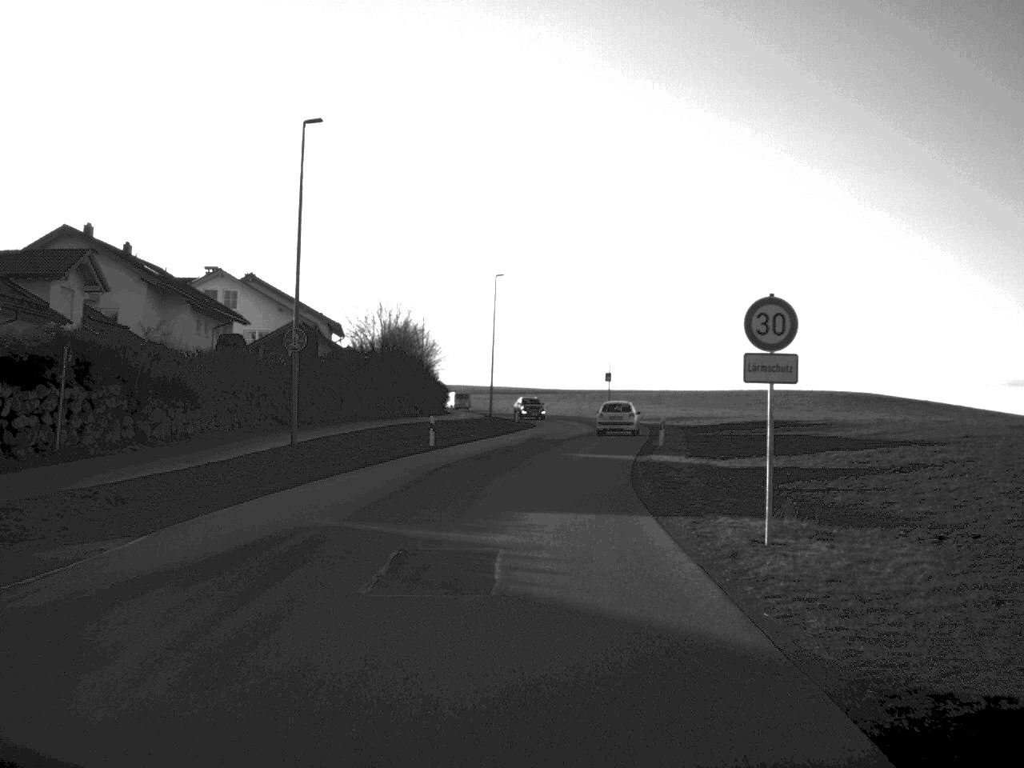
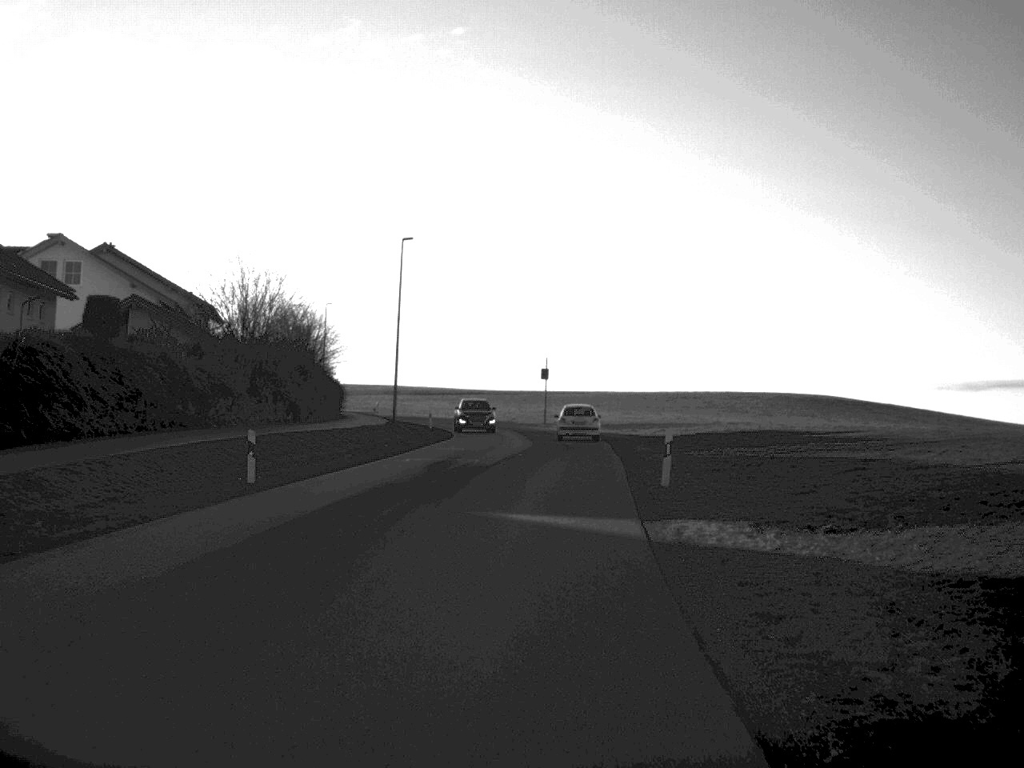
(+0.5, +18.0) m; +3°
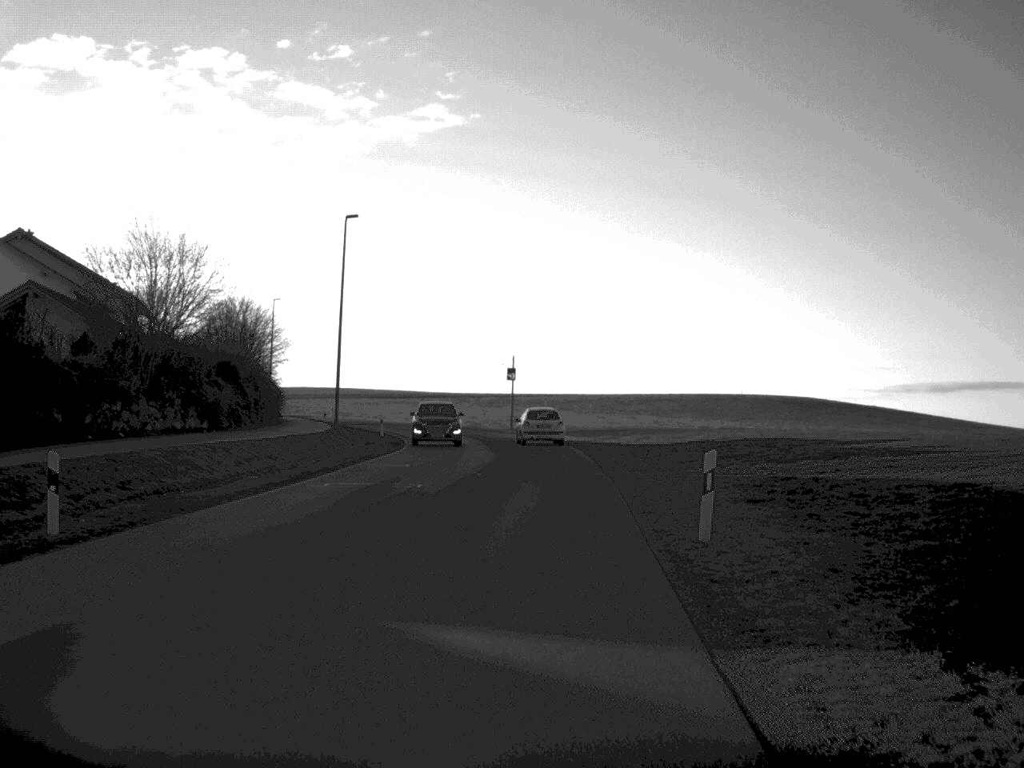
(+0.1, +8.3) m; +1°
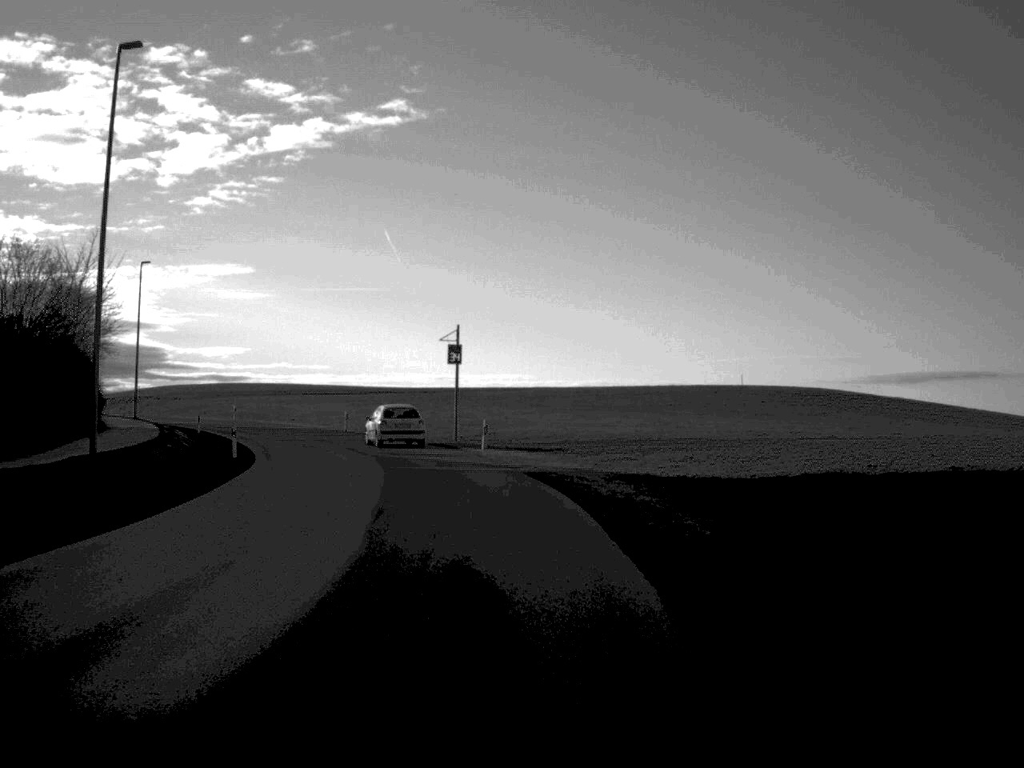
(+0.5, +25.4) m; +1°
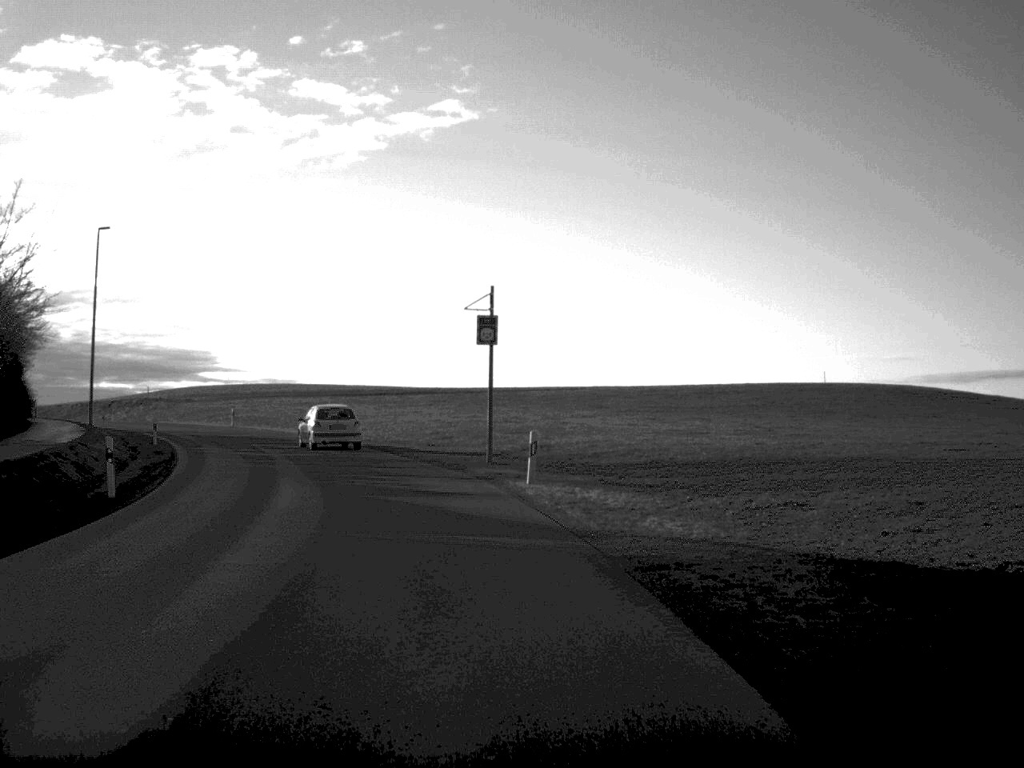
(-0.3, +15.4) m; -2°
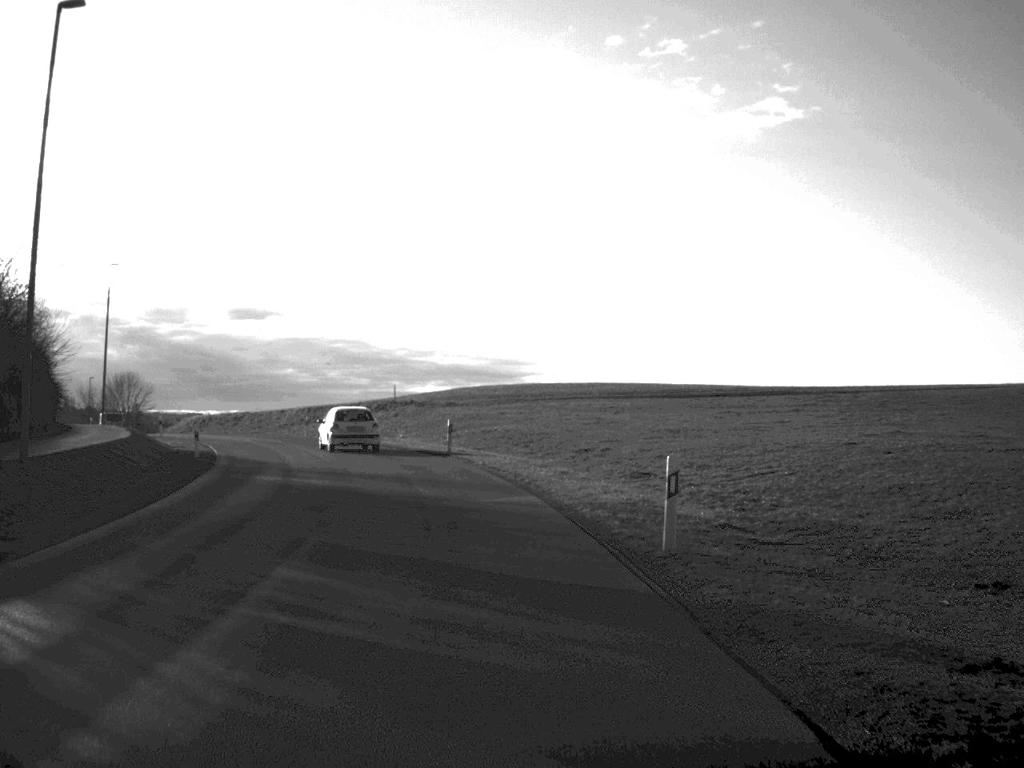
(-4.2, +33.9) m; -15°
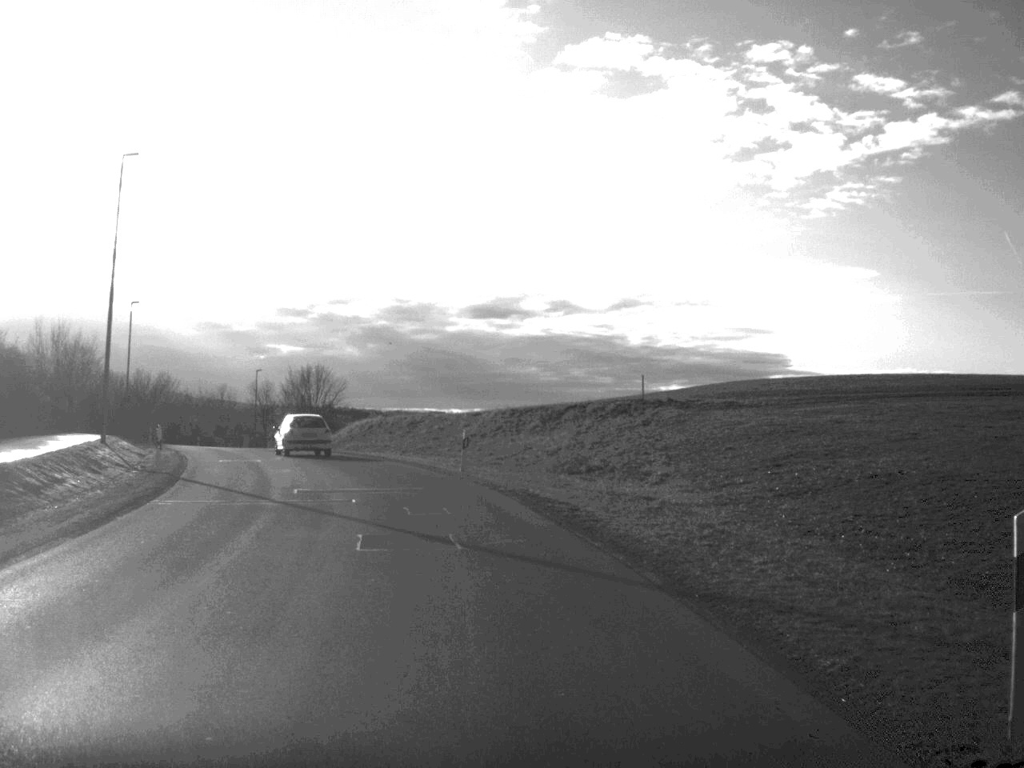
(-3.1, +31.8) m; -11°
